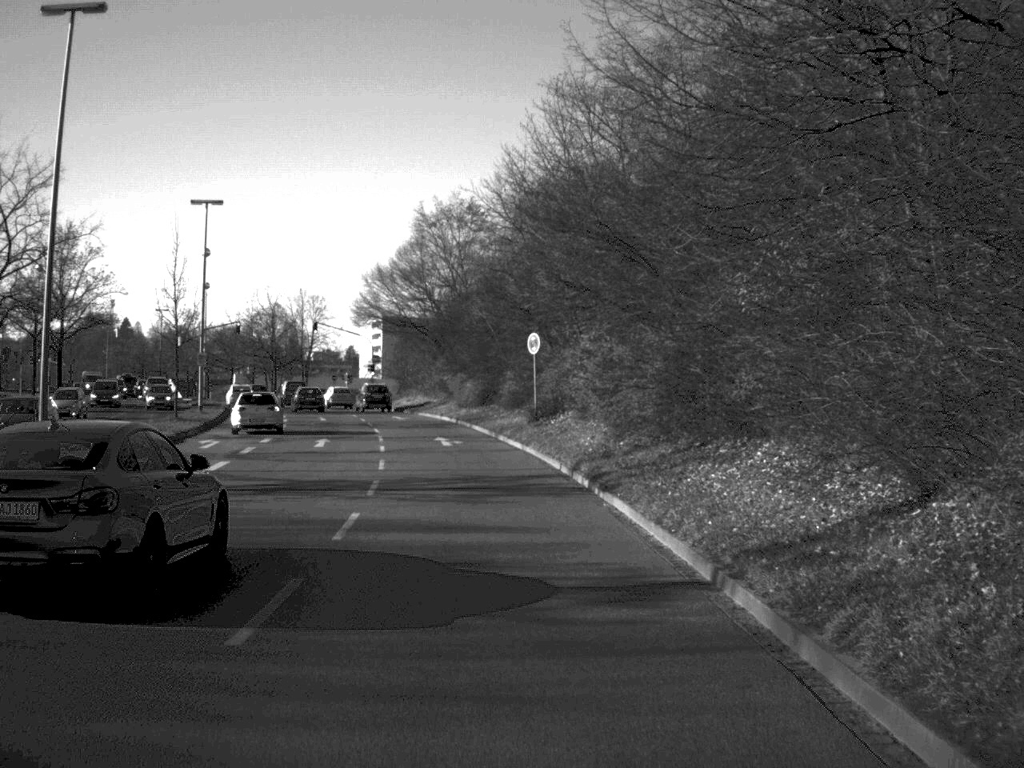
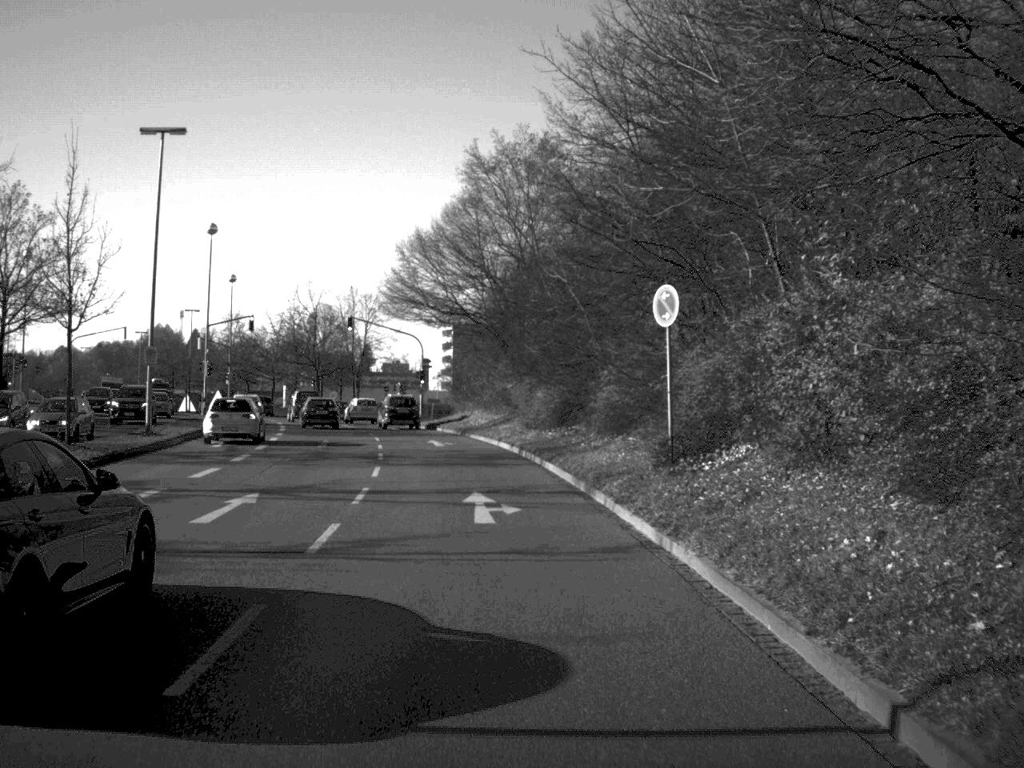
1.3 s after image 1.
(-0.6, +19.3) m; -4°
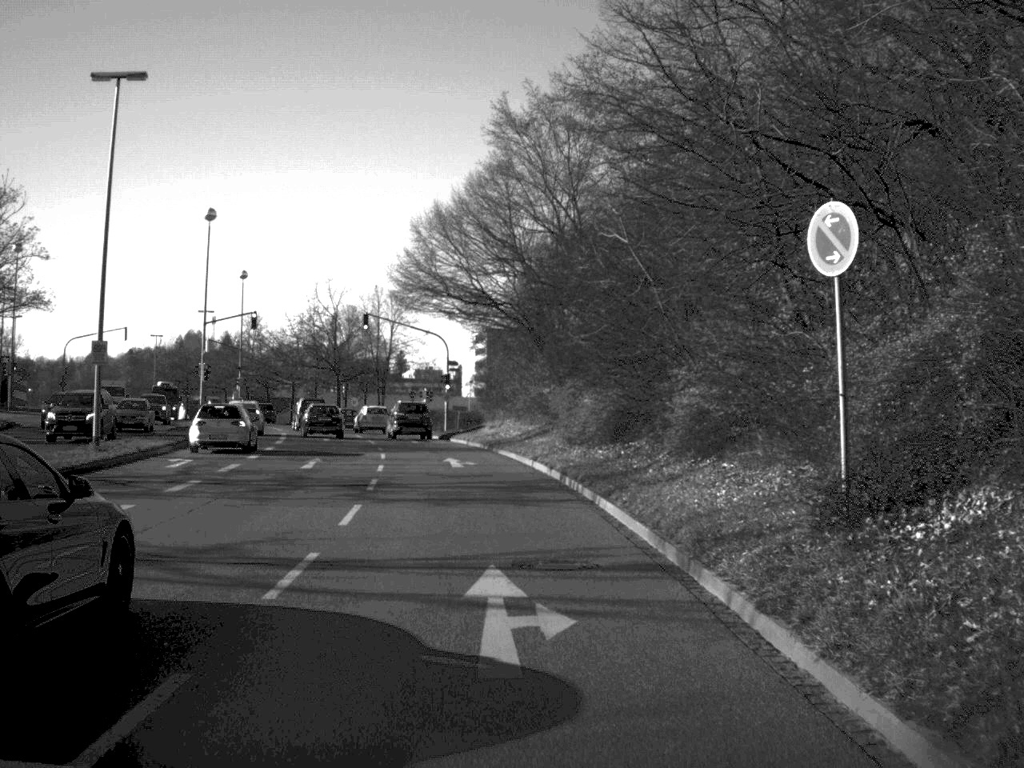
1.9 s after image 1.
(-0.1, +8.4) m; -2°
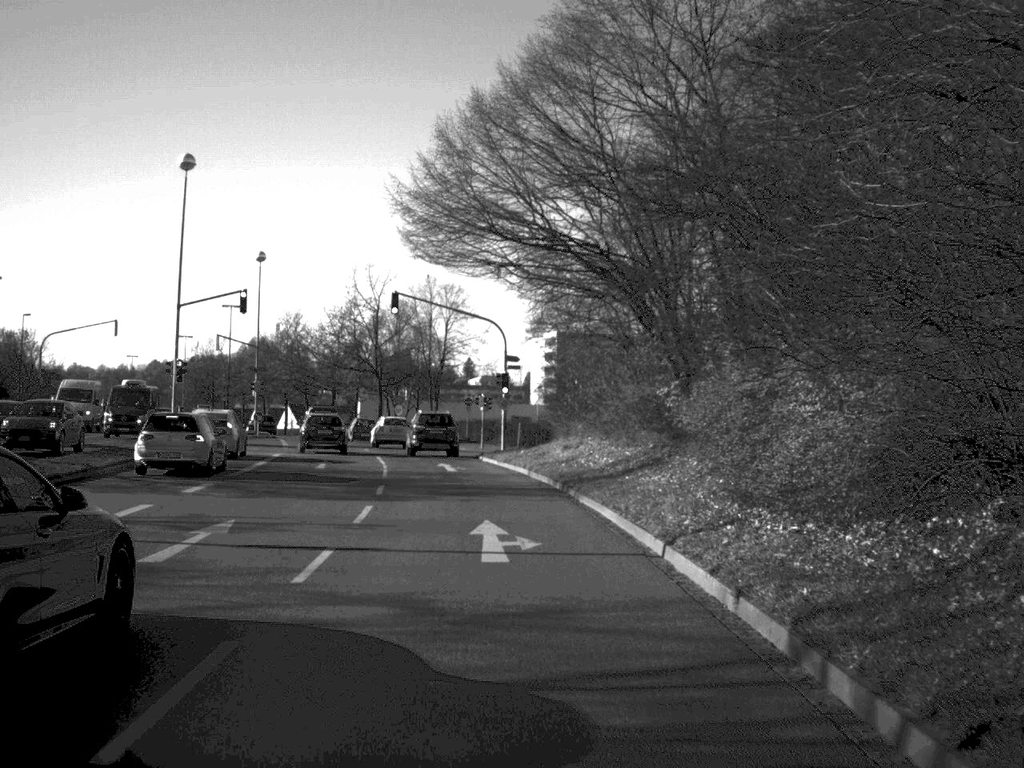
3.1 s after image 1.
(-0.5, +16.7) m; -3°
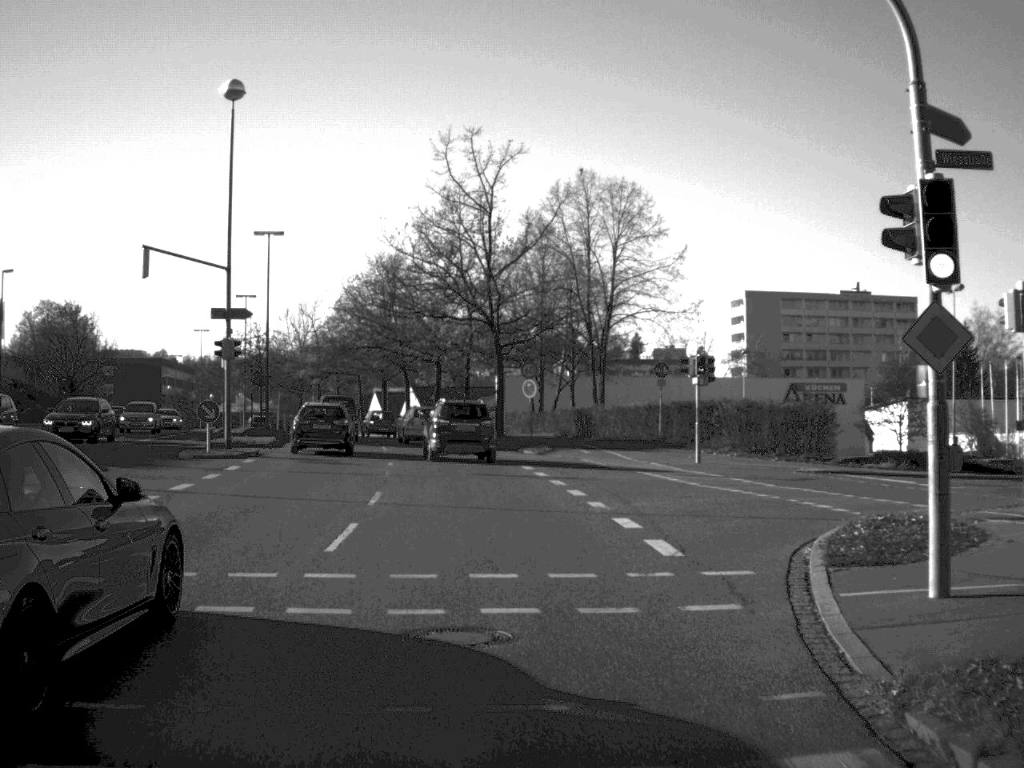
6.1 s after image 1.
(-2.6, +39.4) m; -8°
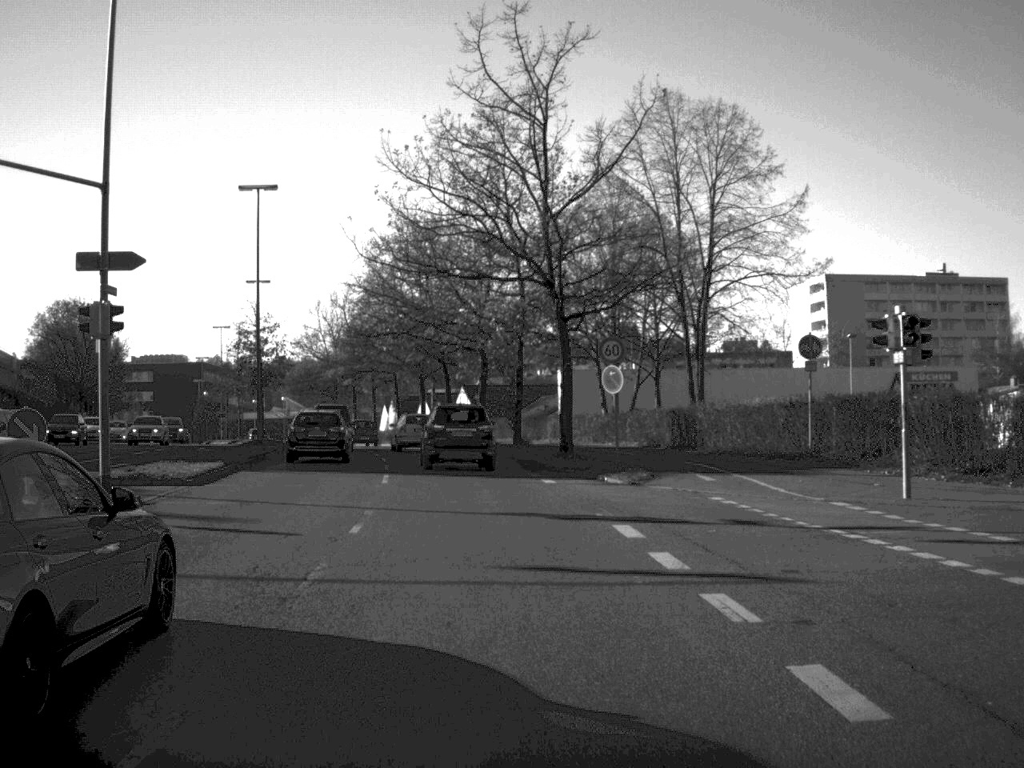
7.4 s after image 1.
(-0.4, +15.6) m; -3°
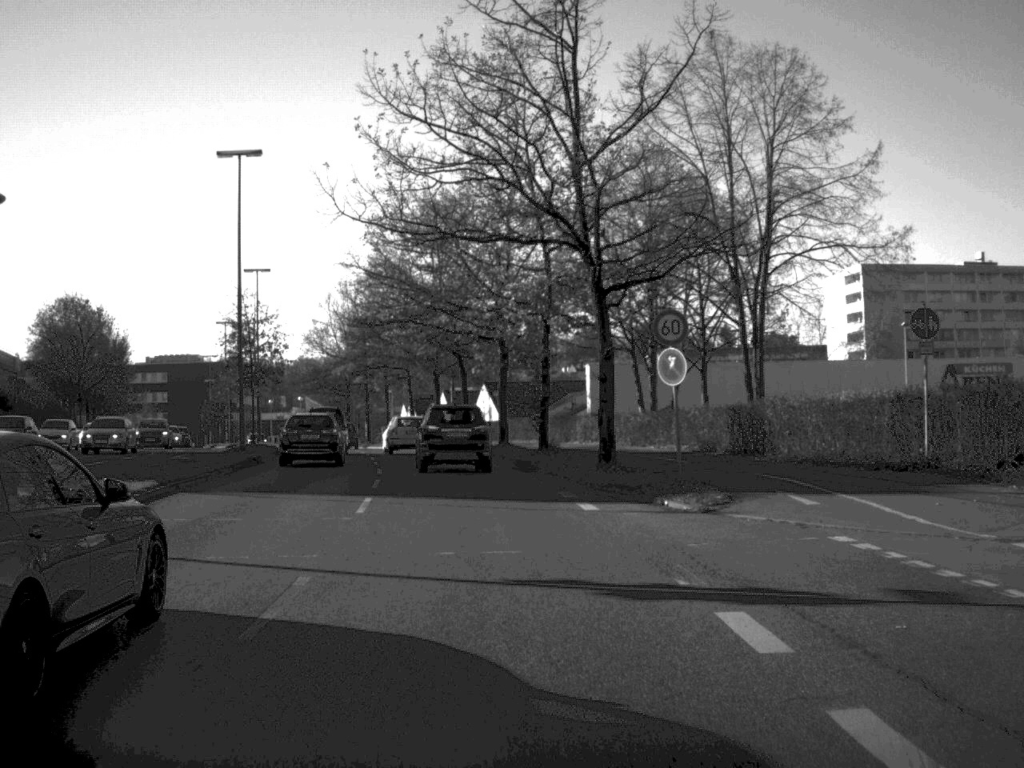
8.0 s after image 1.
(-0.1, +7.2) m; -1°
